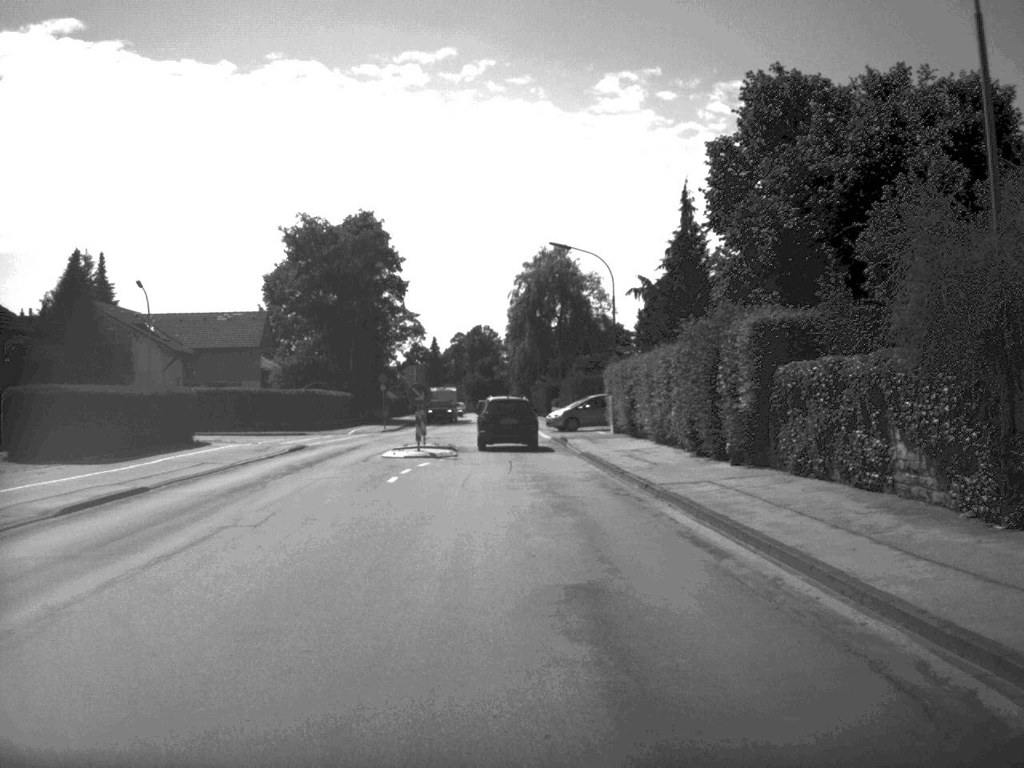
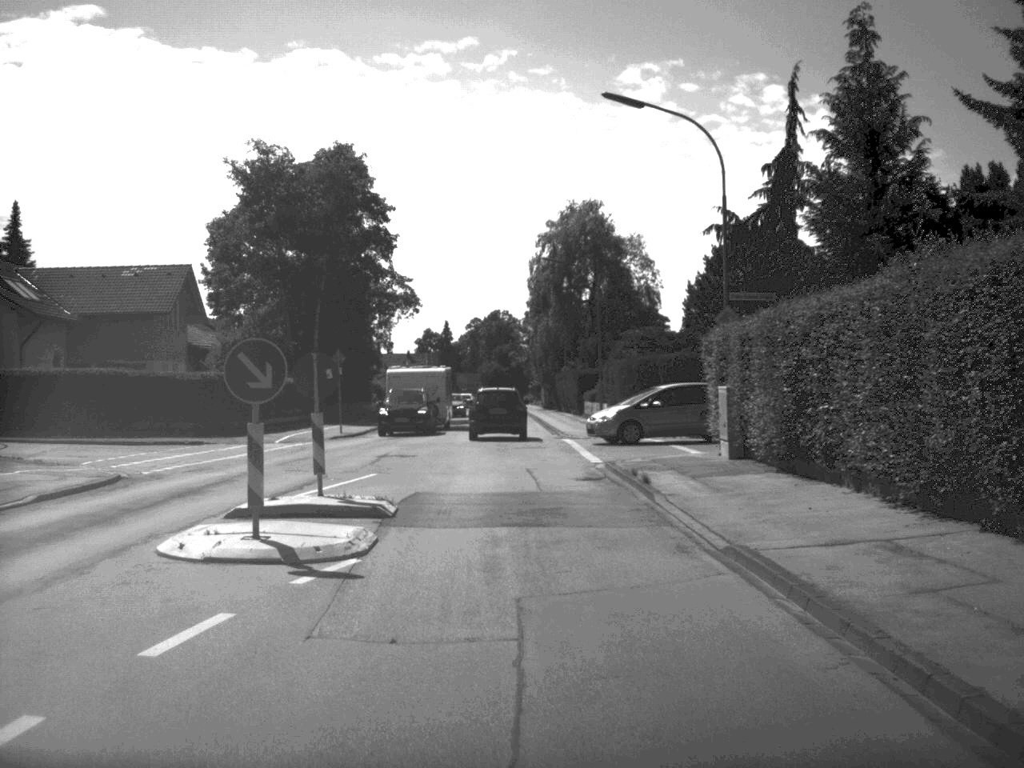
(-0.2, +22.4) m; -1°
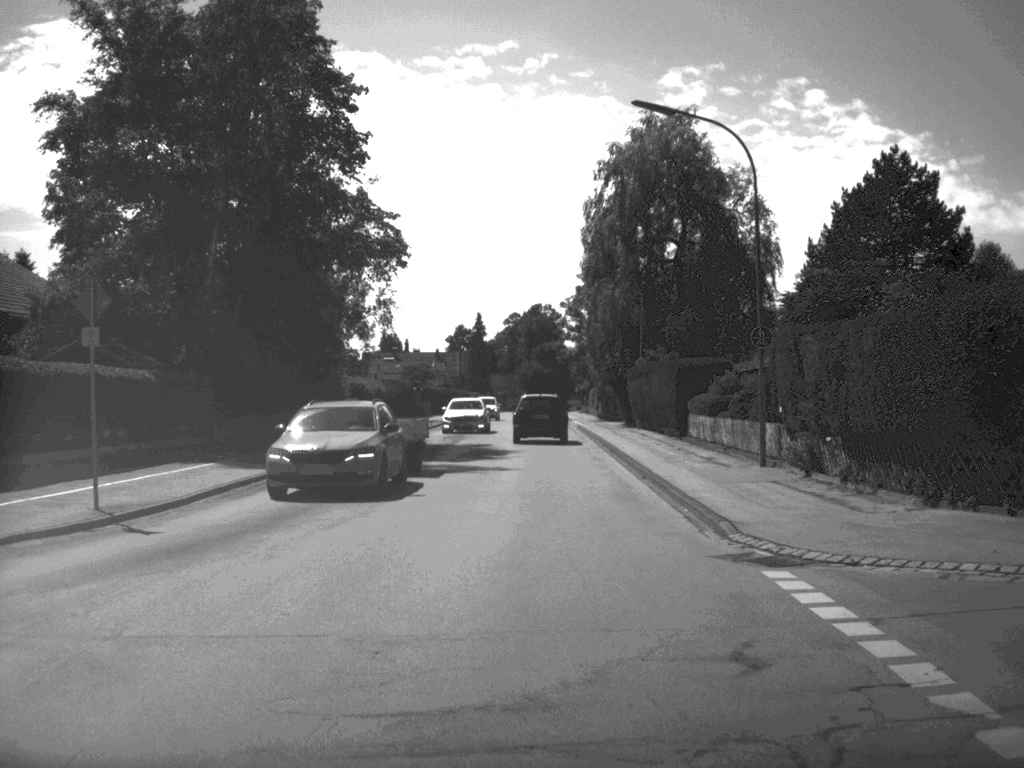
(-0.5, +29.5) m; -2°
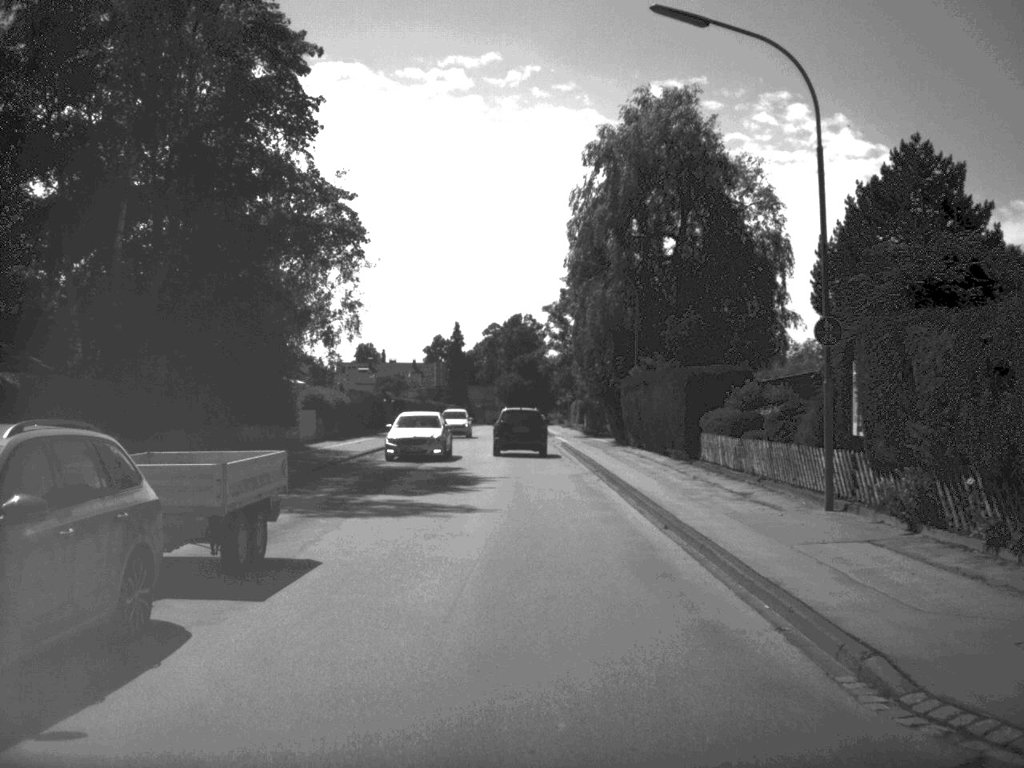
(+0.1, +6.9) m; +1°
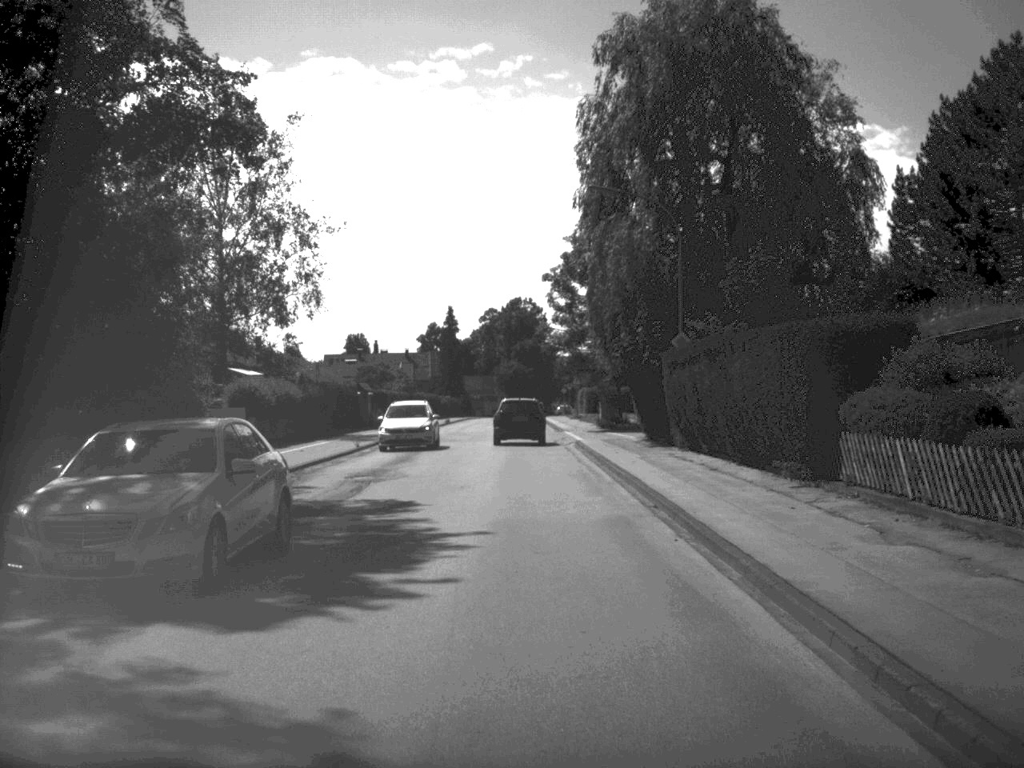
(0.0, +14.2) m; 0°
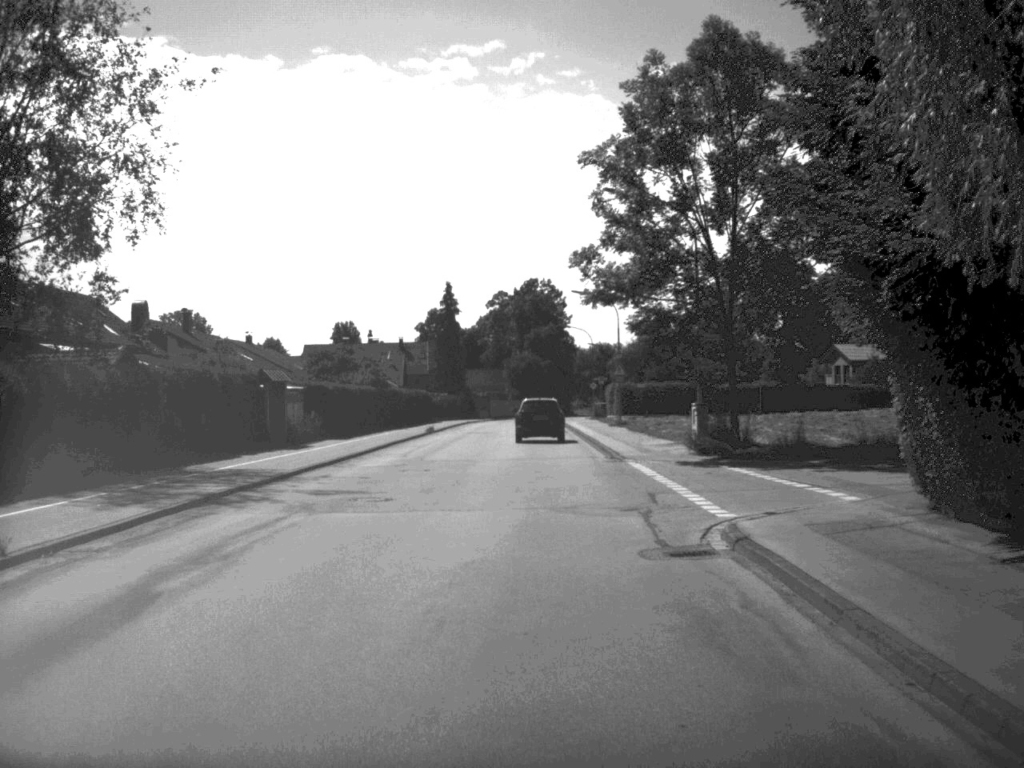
(-0.3, +30.4) m; -1°
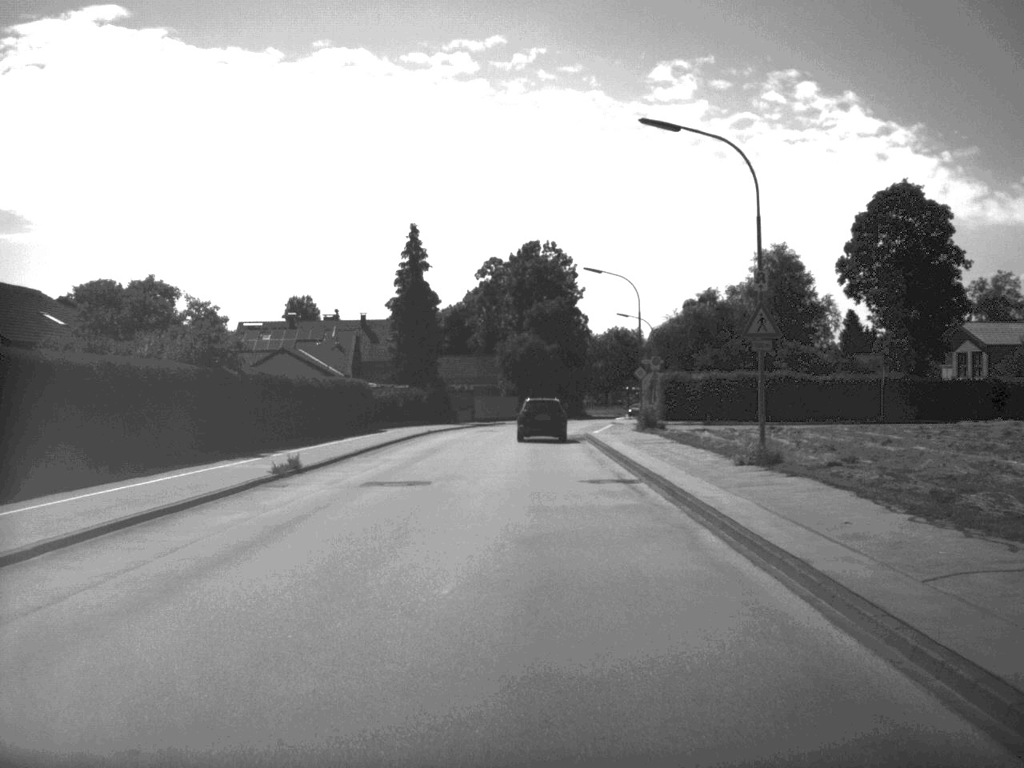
(0.0, +39.4) m; 0°
